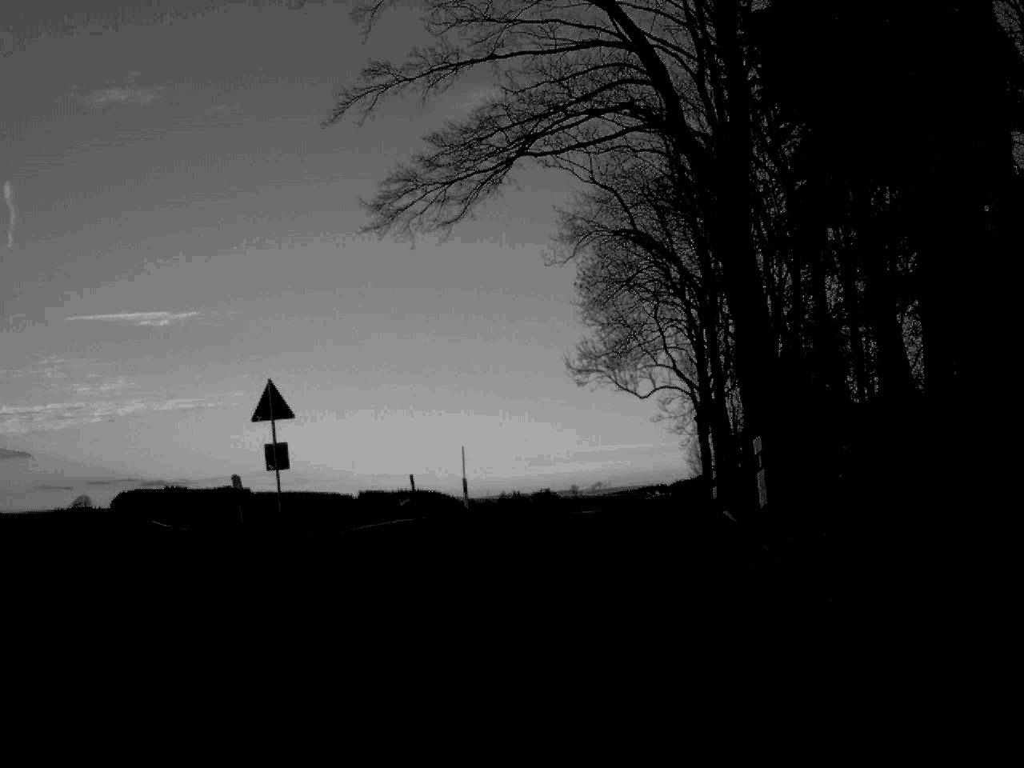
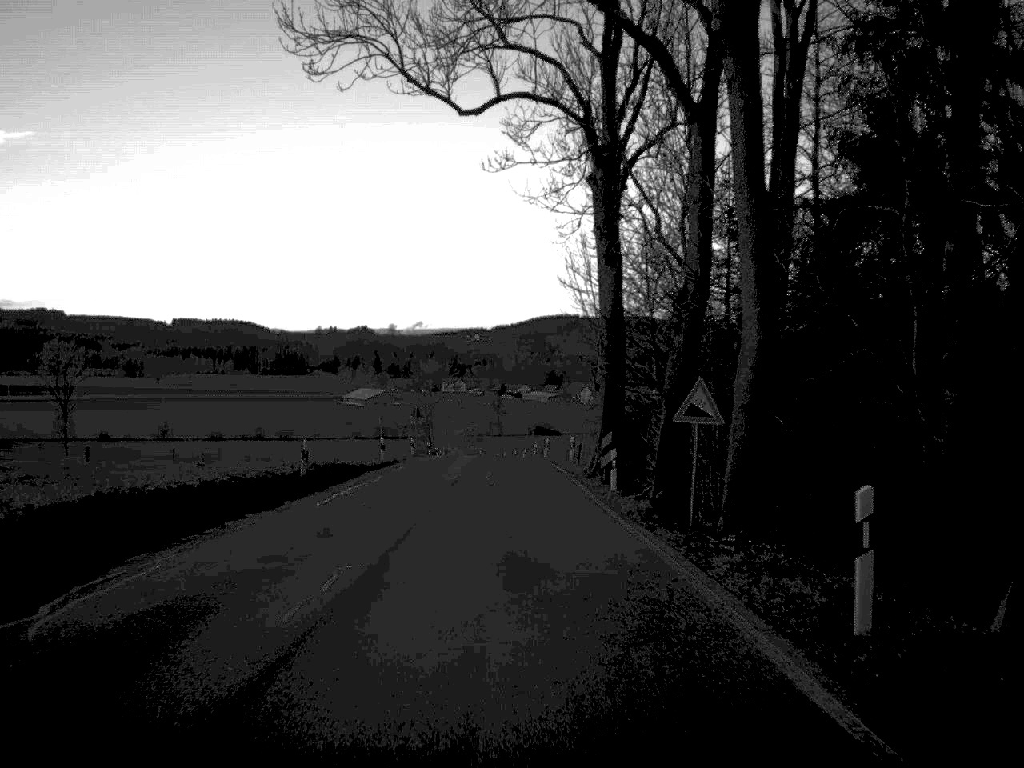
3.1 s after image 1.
(+4.4, +49.3) m; +7°
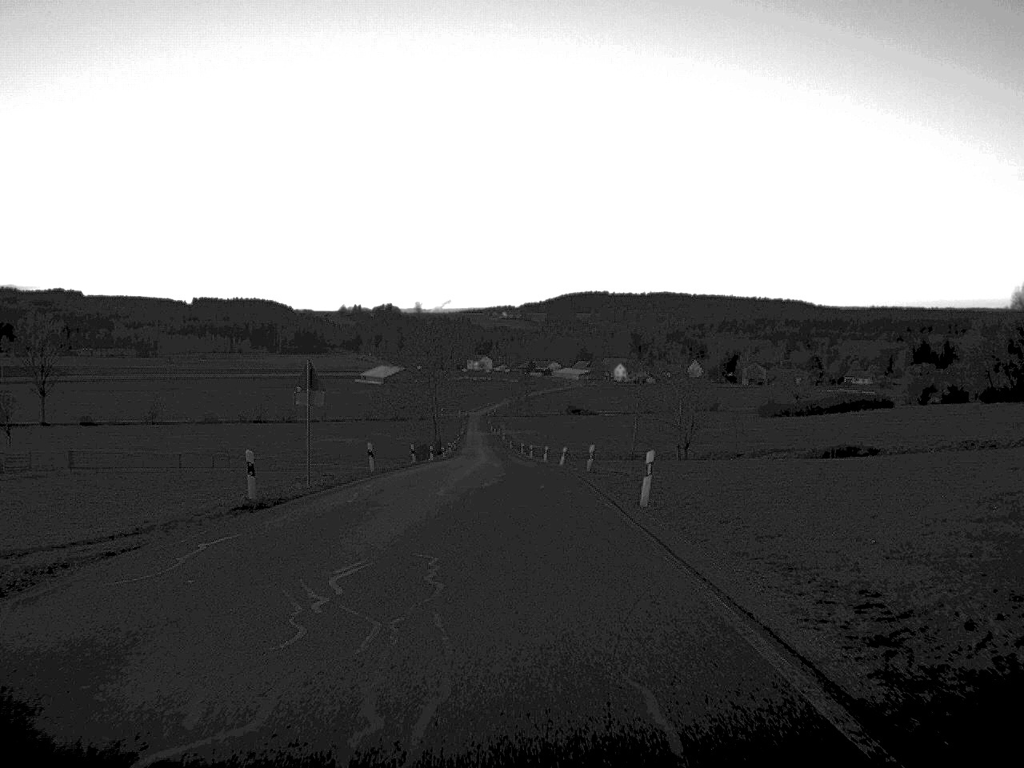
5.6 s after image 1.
(-0.6, +45.8) m; -1°
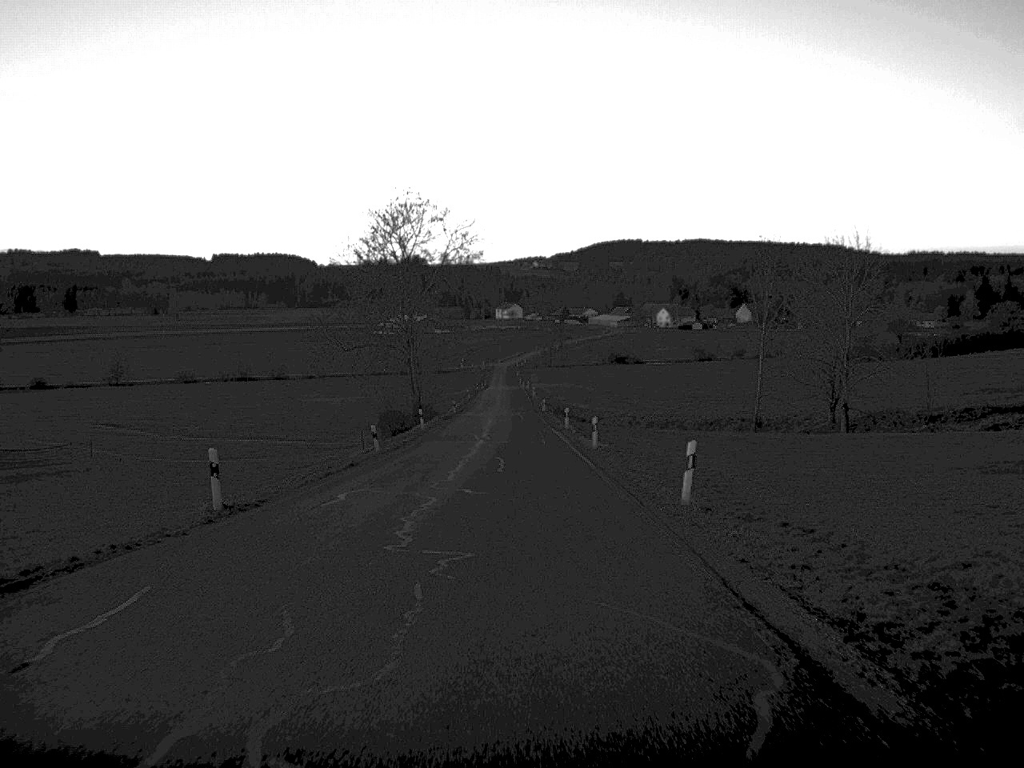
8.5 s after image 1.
(-0.8, +63.4) m; -2°
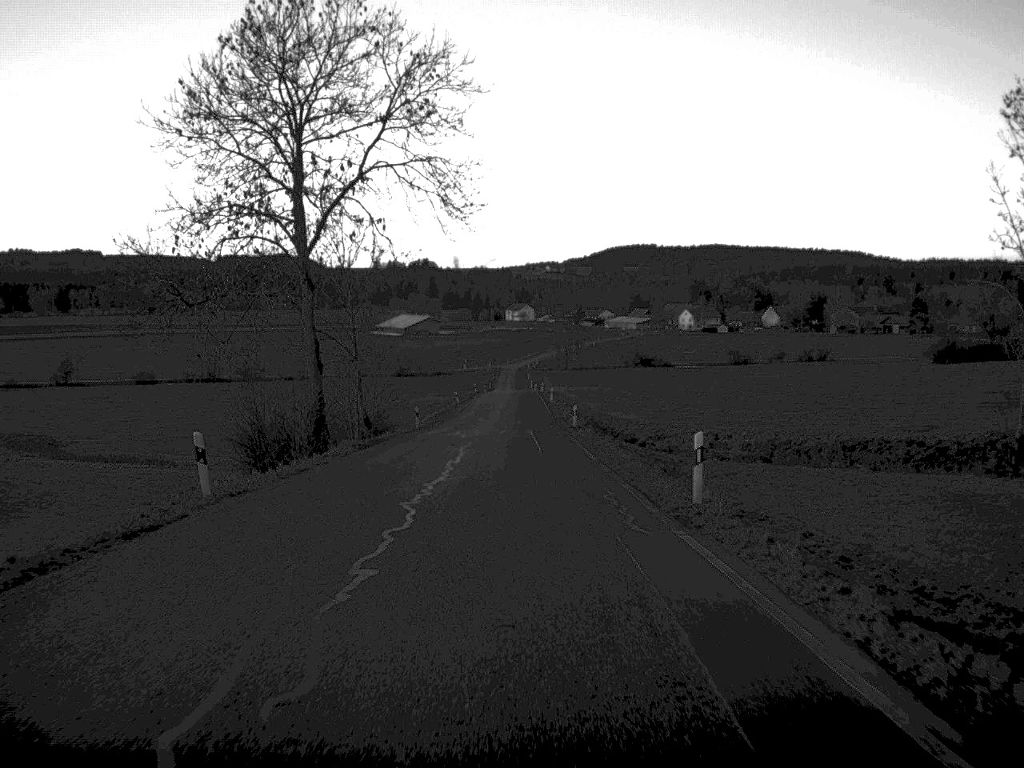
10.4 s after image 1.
(-0.3, +45.0) m; 0°
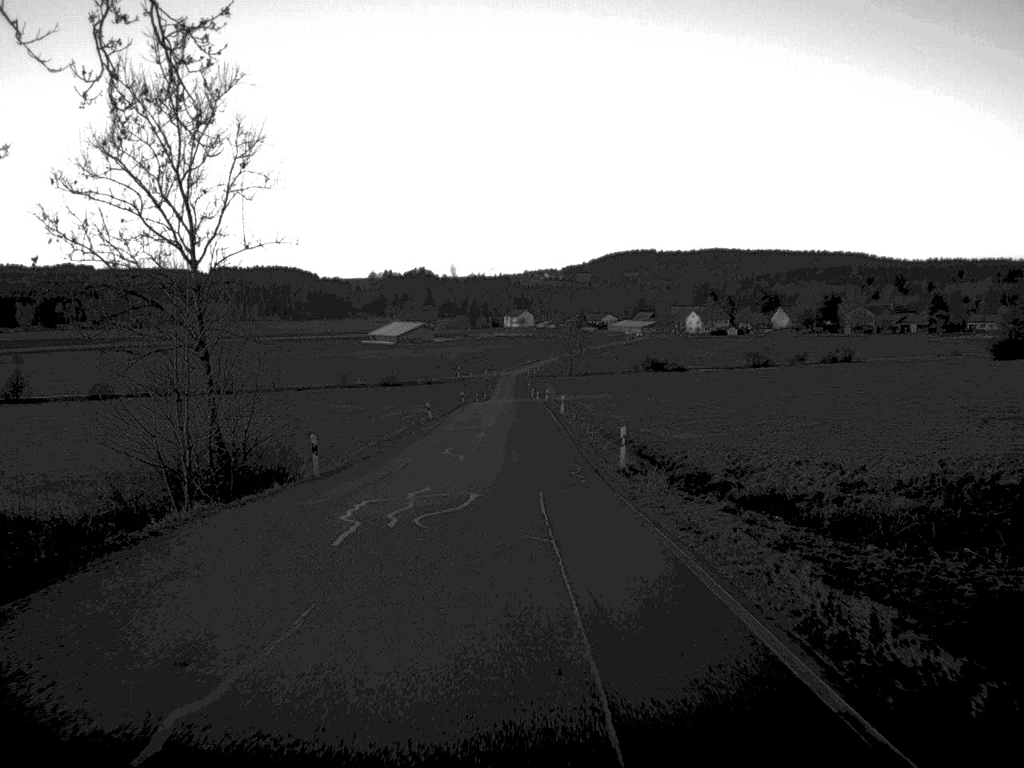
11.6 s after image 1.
(0.0, +29.0) m; 0°
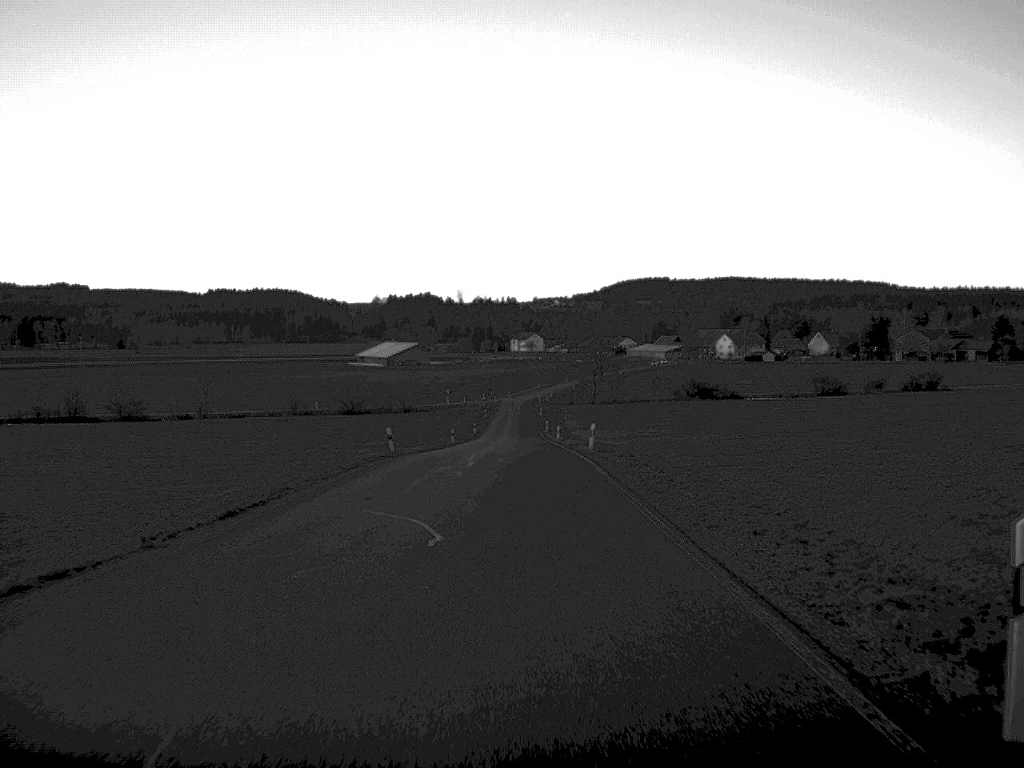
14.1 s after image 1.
(-0.3, +64.9) m; 0°
